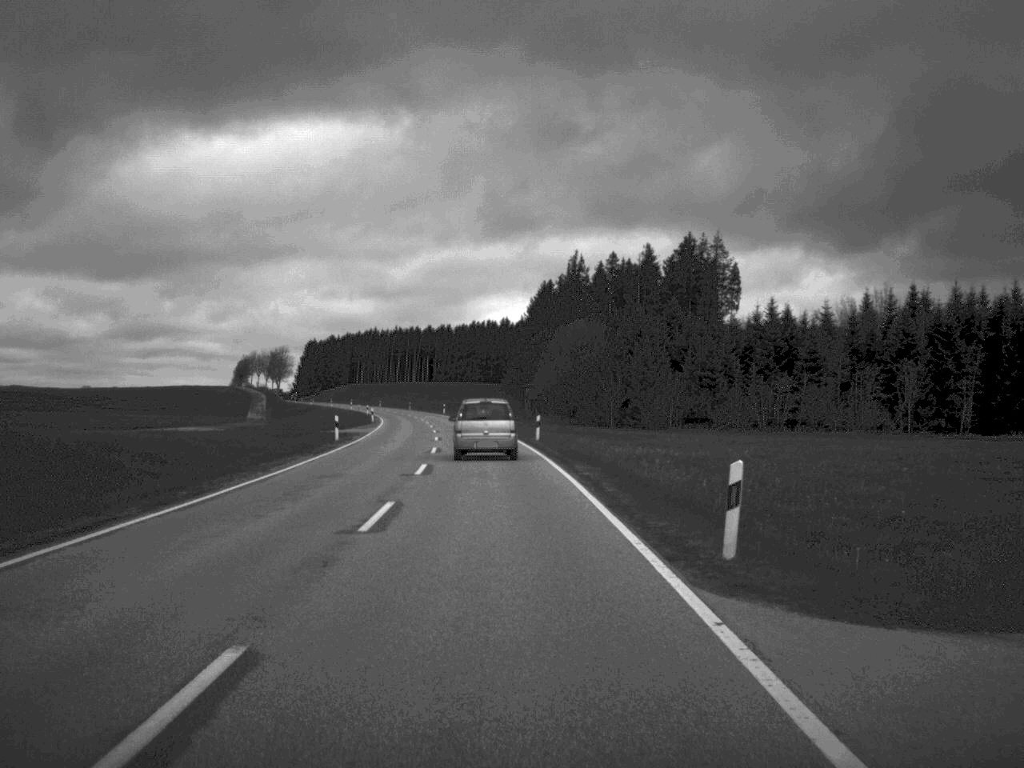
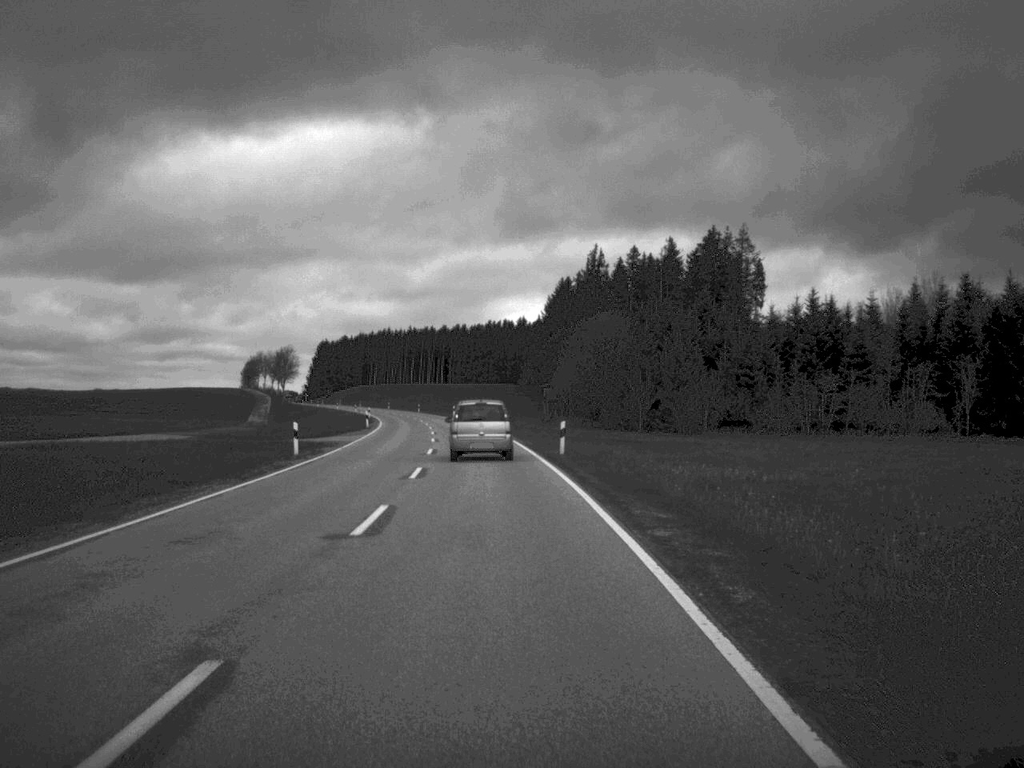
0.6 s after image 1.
(-0.1, +12.1) m; -1°
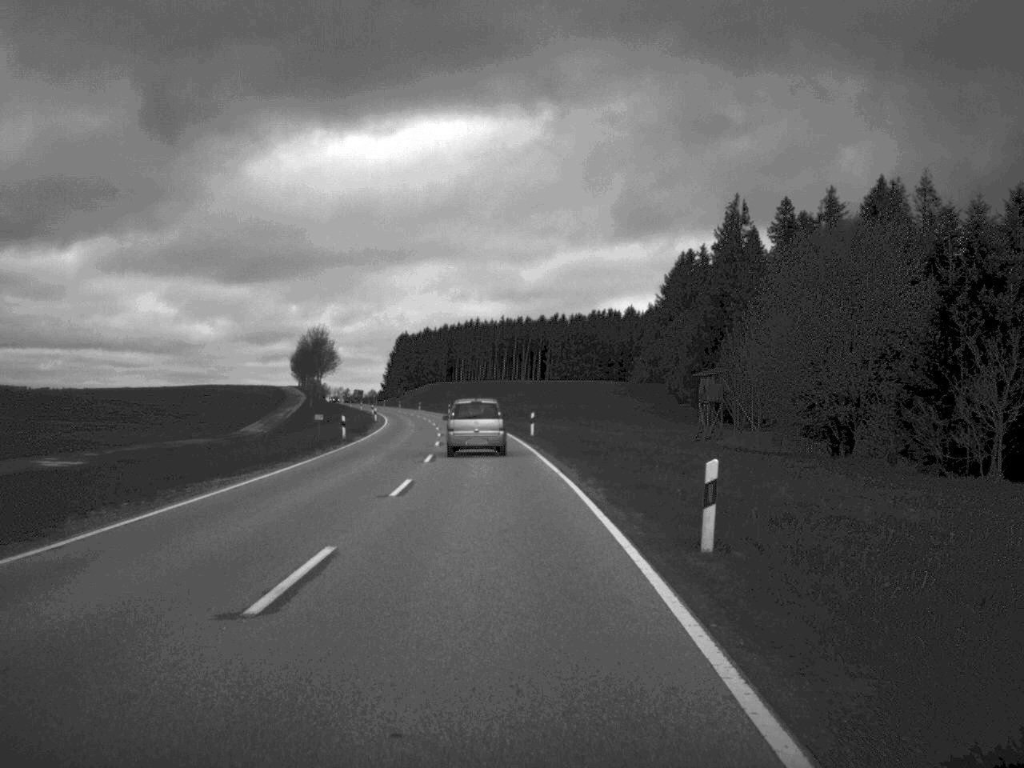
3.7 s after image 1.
(-2.6, +63.8) m; -5°
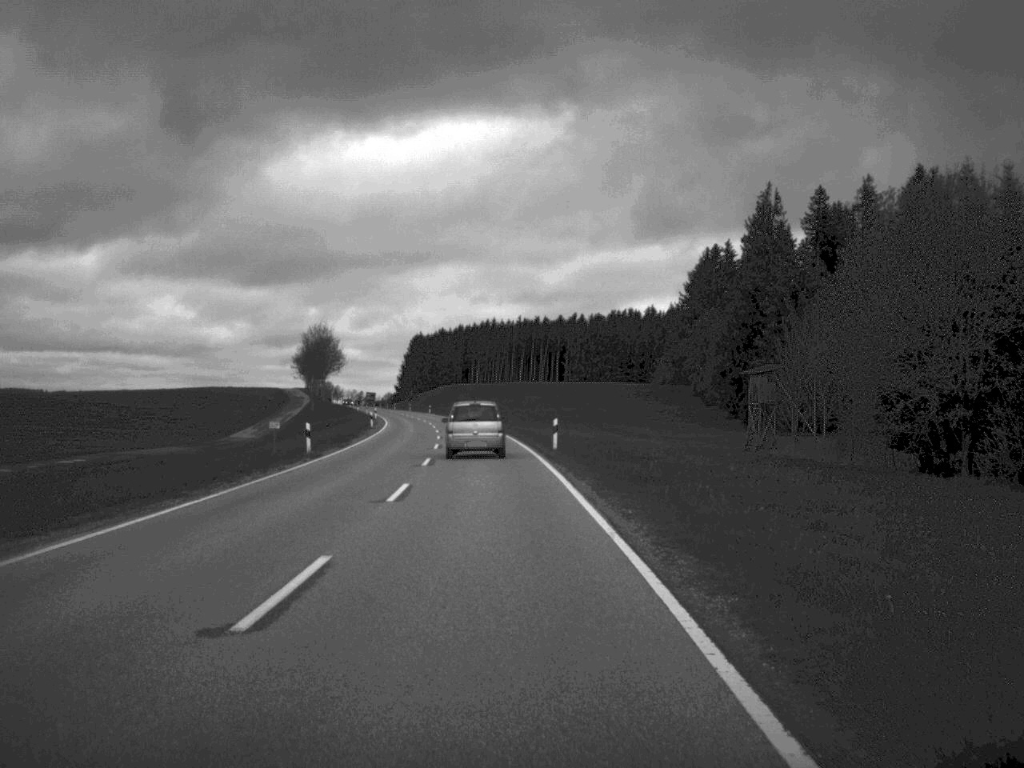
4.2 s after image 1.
(-0.1, +12.3) m; -1°
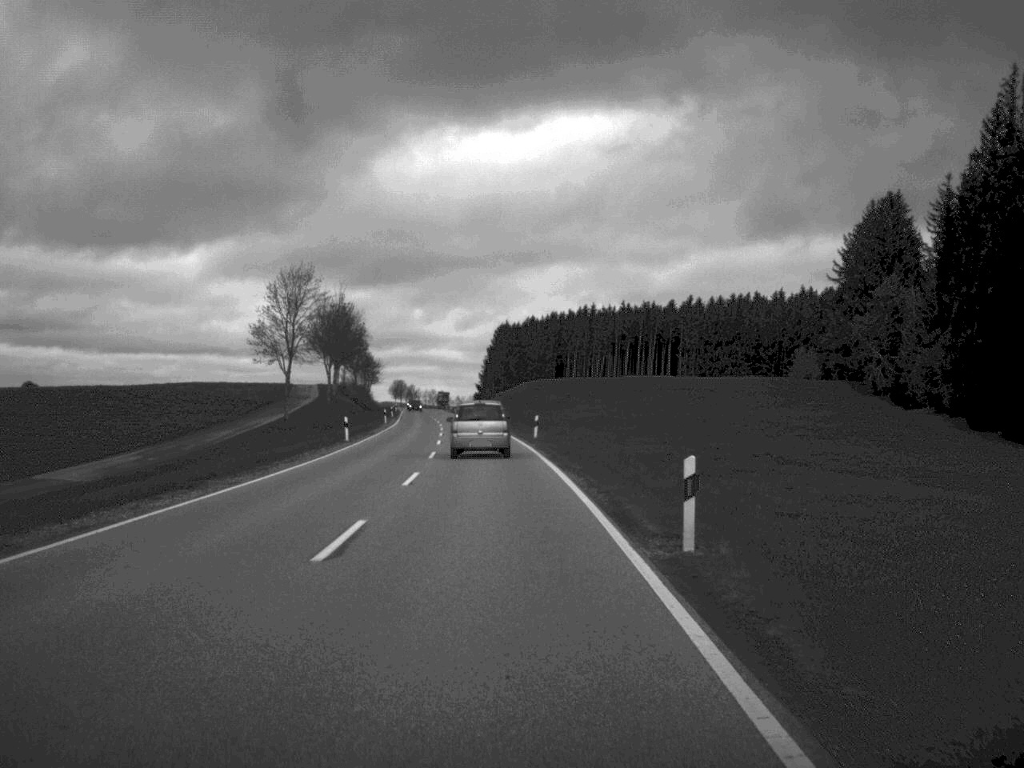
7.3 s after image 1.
(-2.6, +66.2) m; -4°
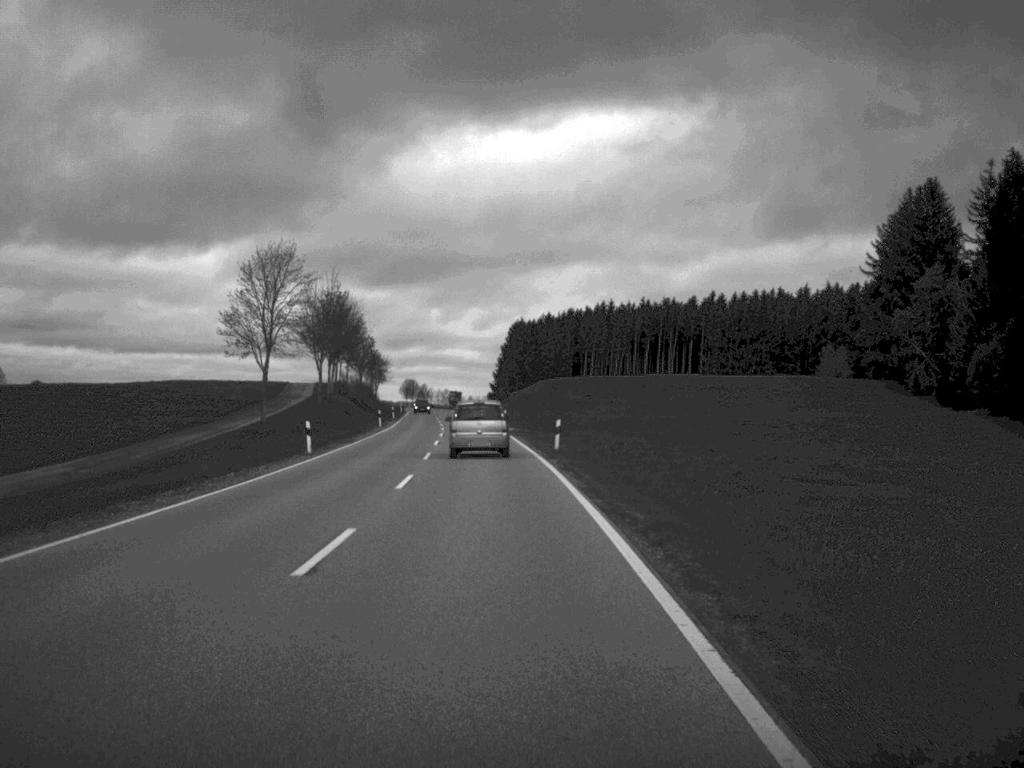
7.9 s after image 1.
(-0.1, +12.6) m; -1°
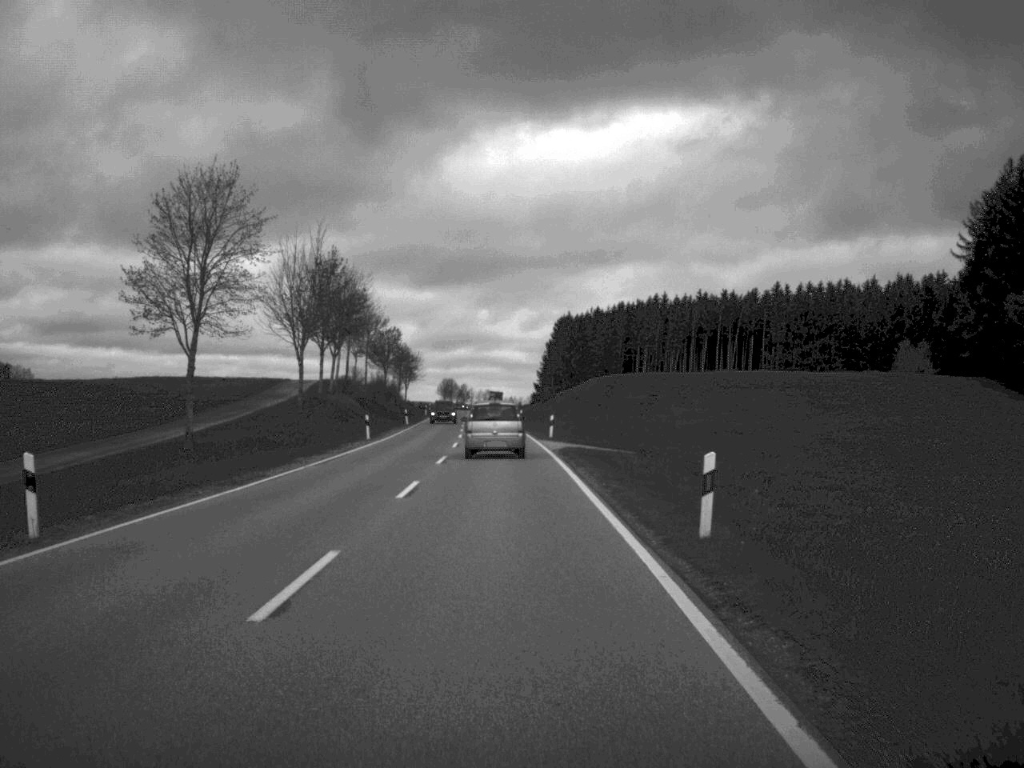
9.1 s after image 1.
(-0.5, +25.8) m; -2°
